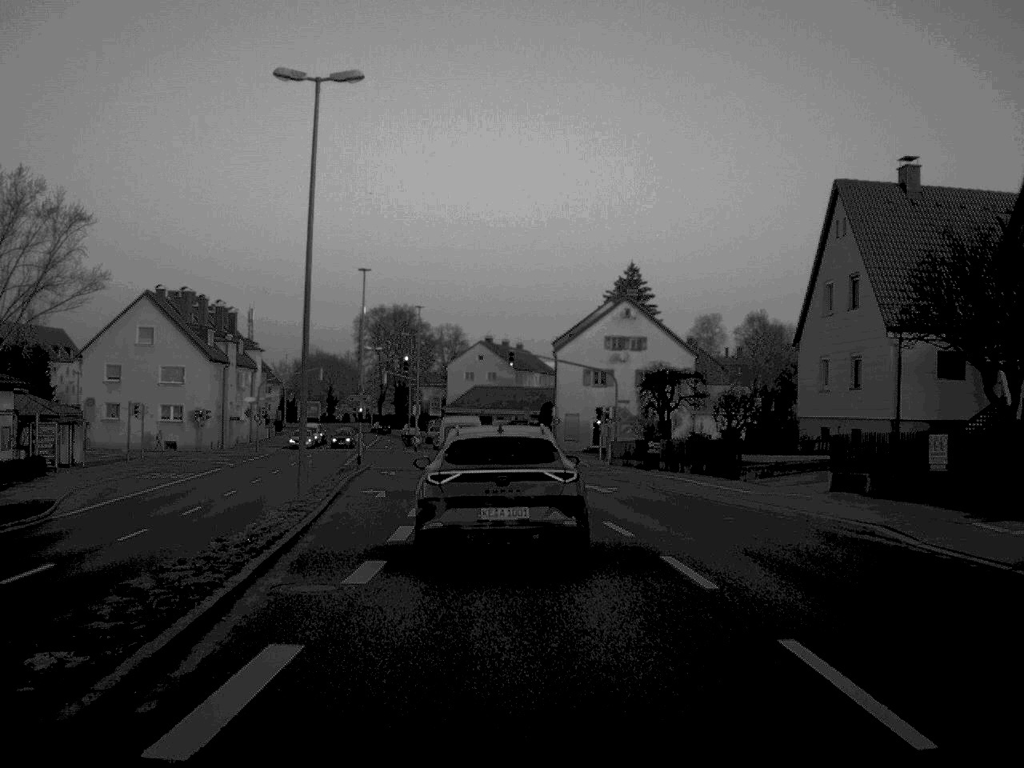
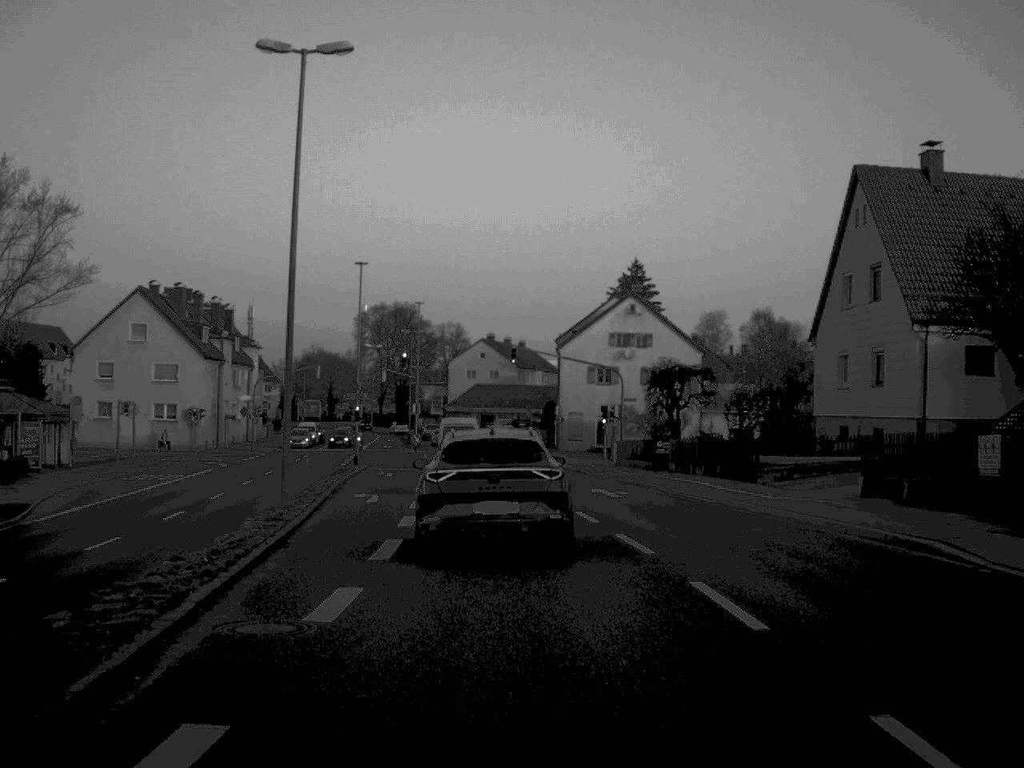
(0.0, +2.3) m; 0°
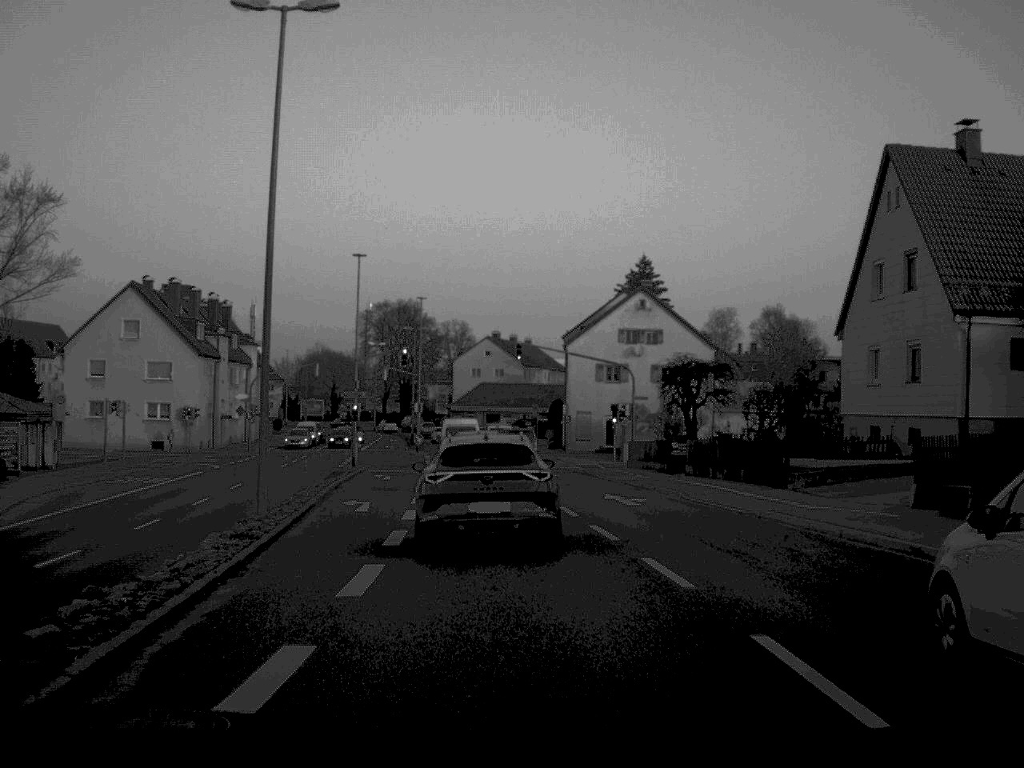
(0.0, +3.1) m; 0°
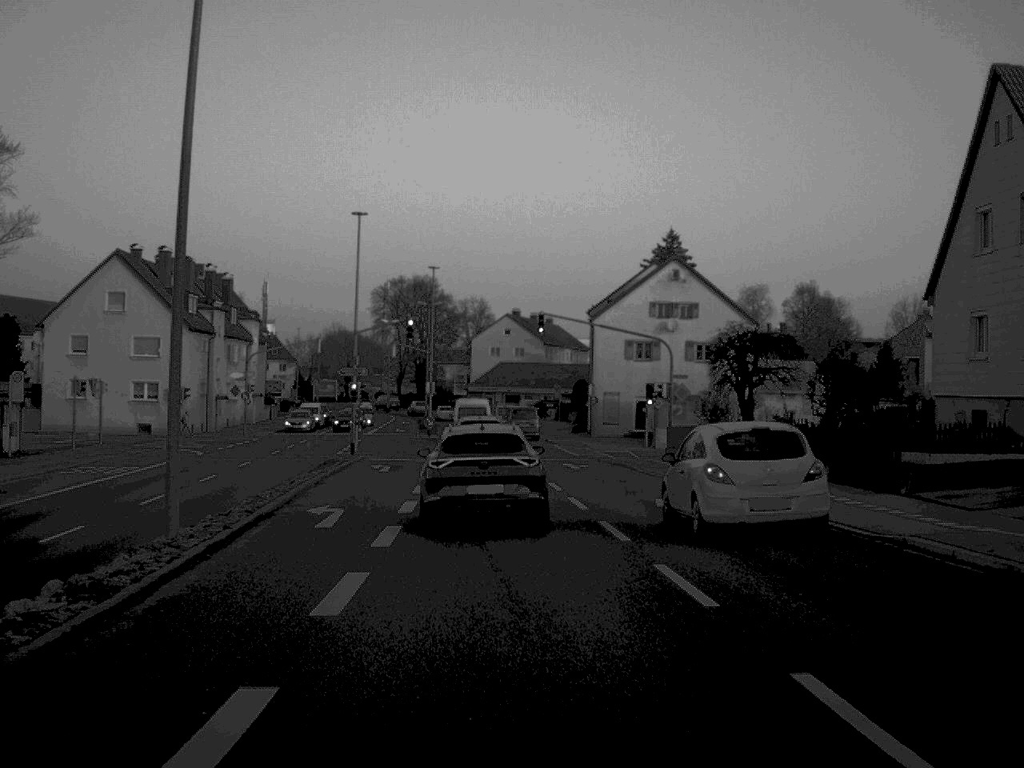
(-0.1, +7.6) m; -1°
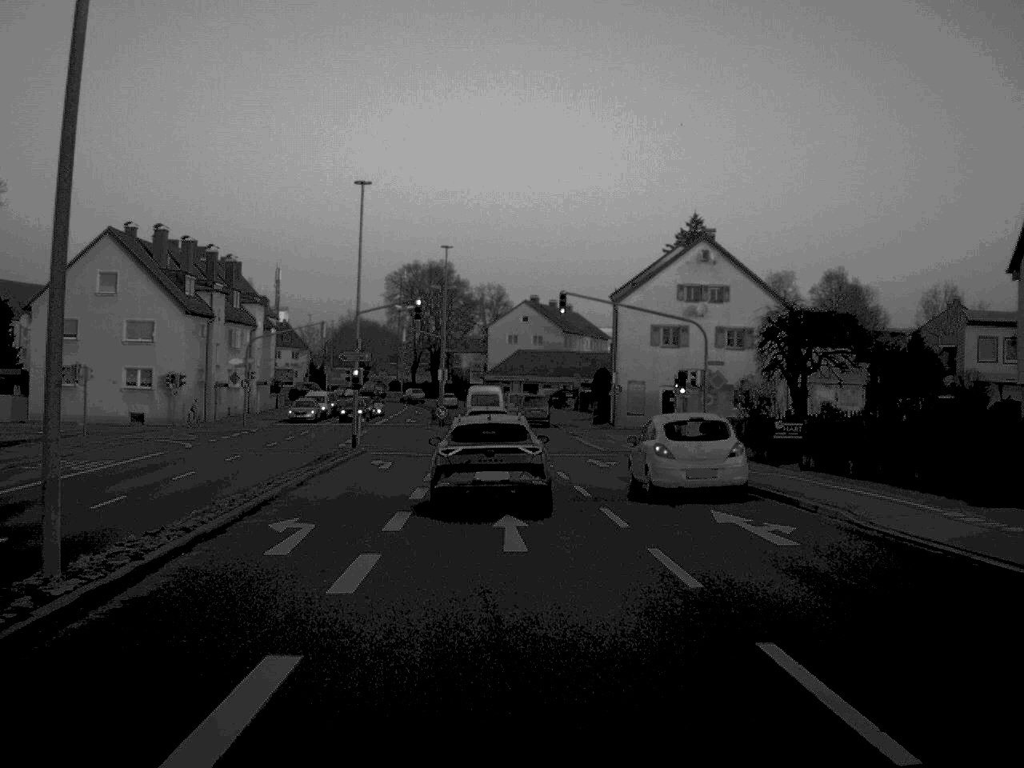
(0.0, +5.1) m; -1°
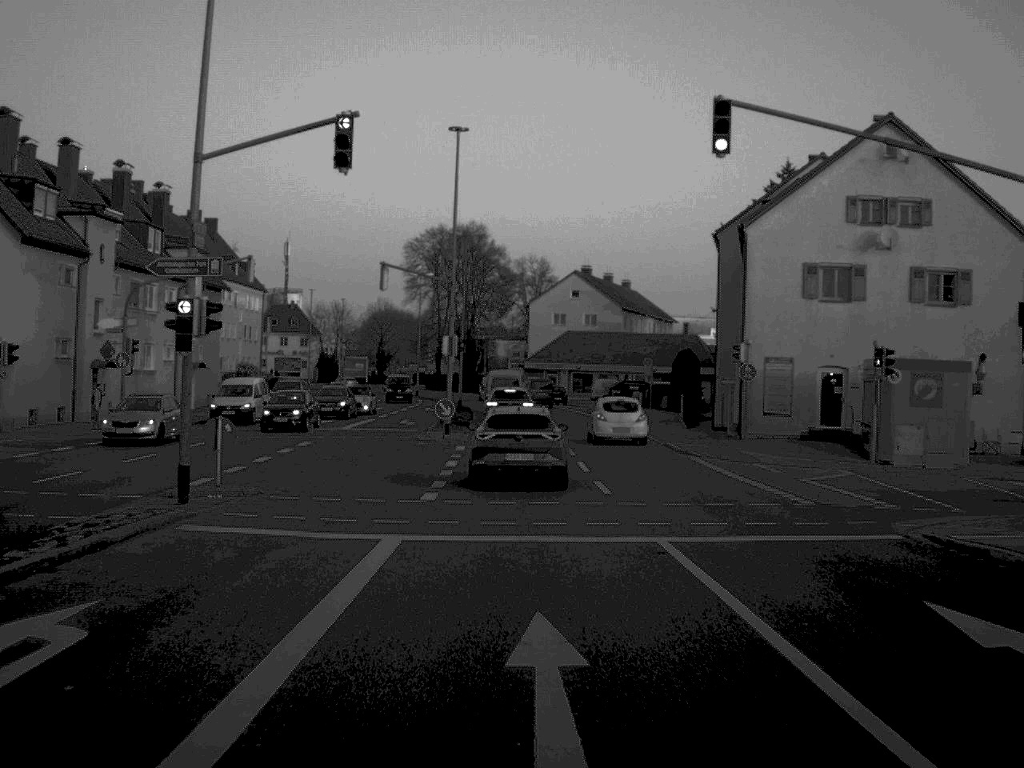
(-0.7, +30.4) m; -2°
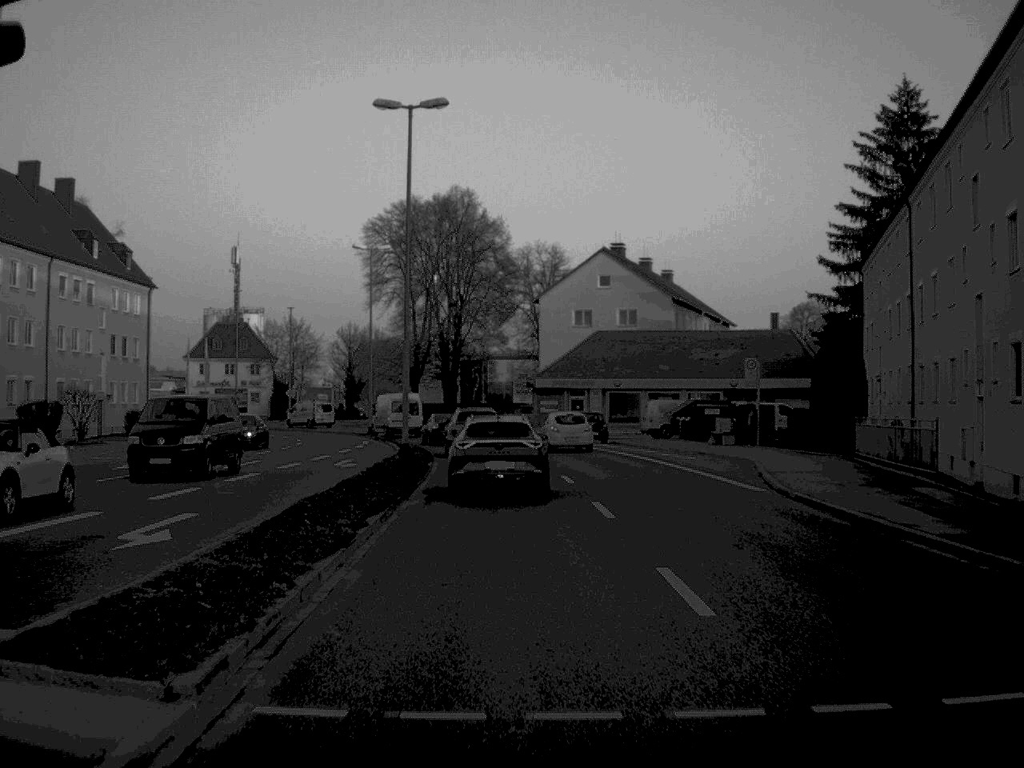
(-0.2, +38.2) m; 0°
